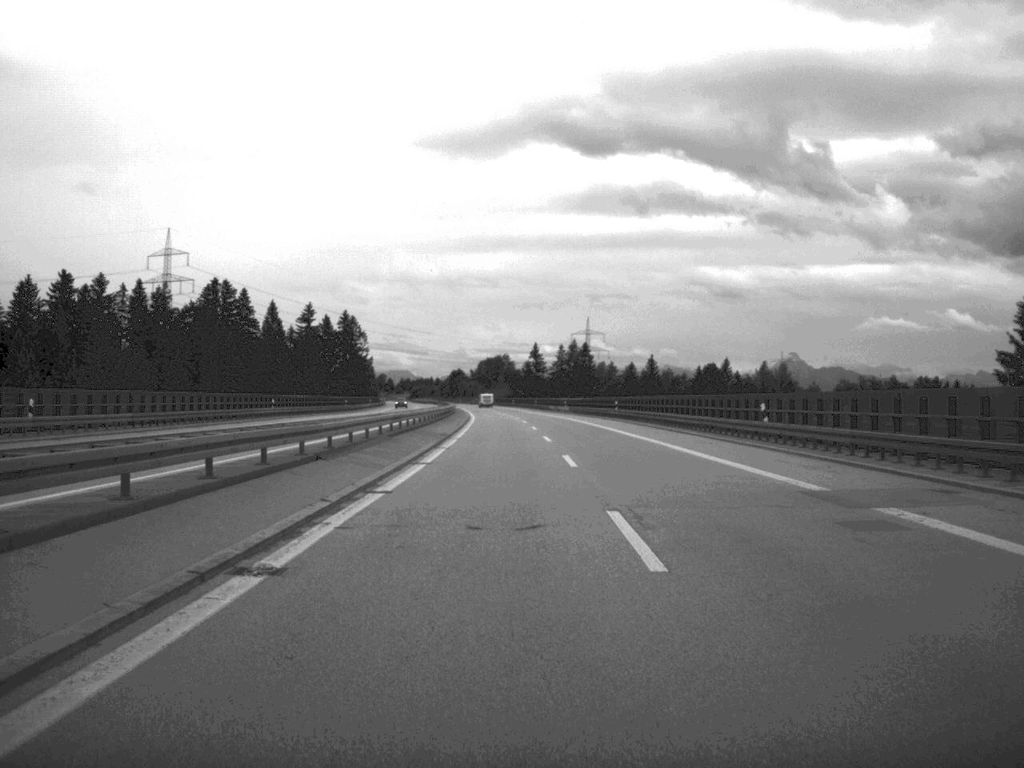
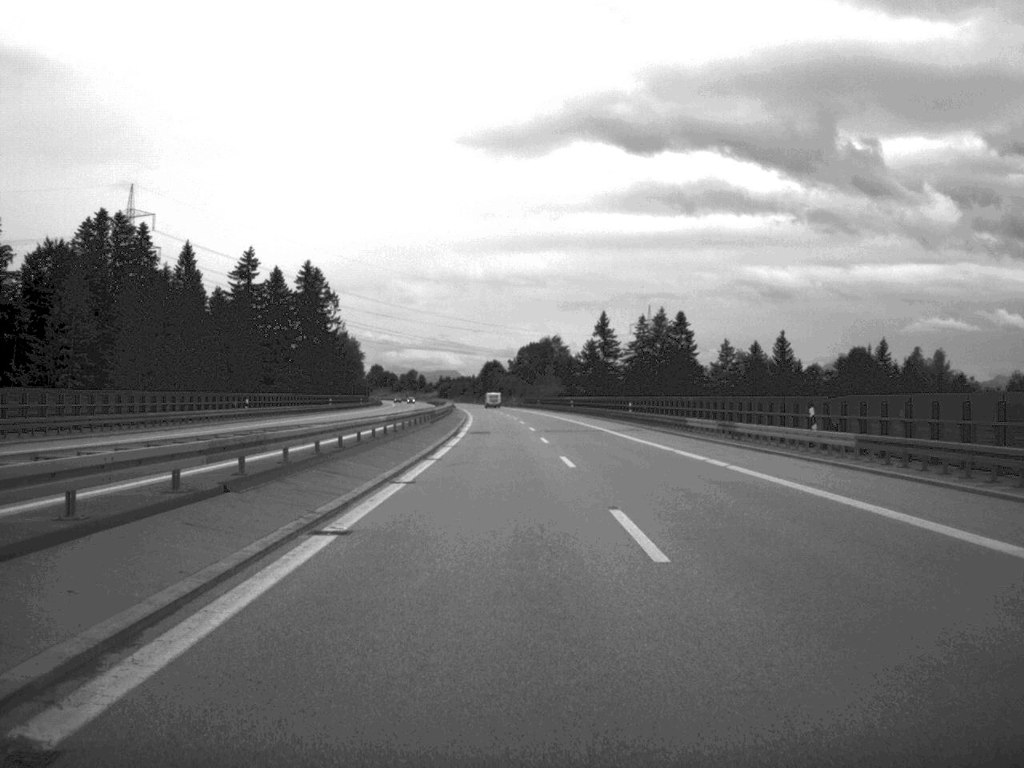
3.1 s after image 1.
(-2.1, +104.8) m; -2°
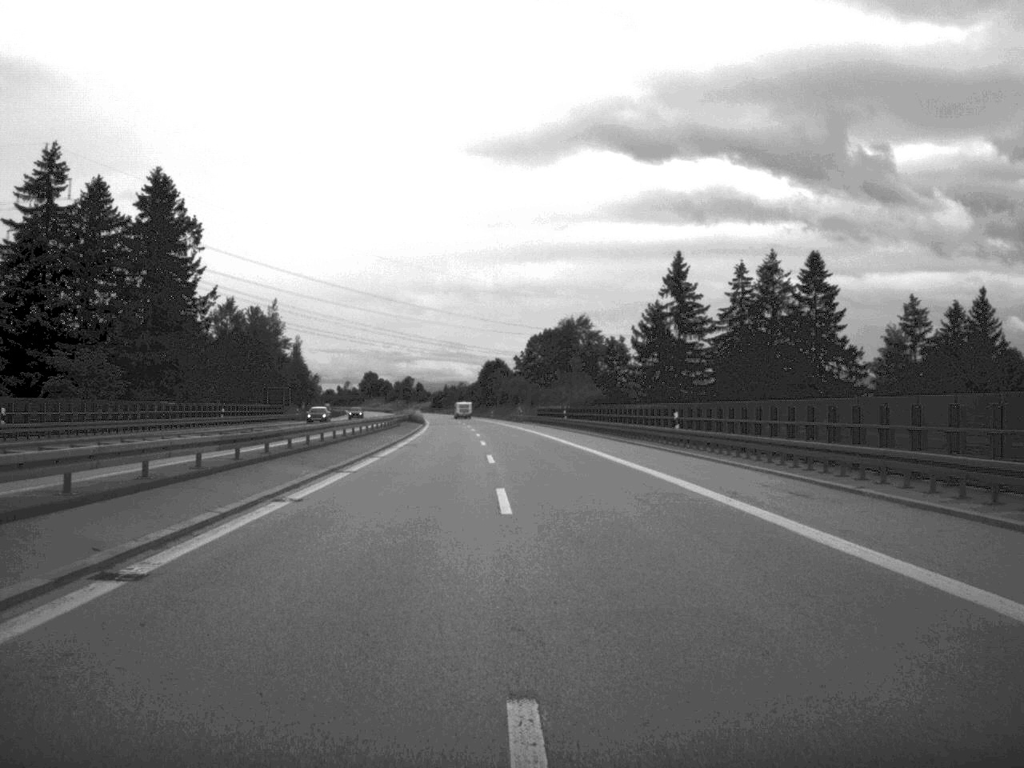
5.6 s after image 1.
(-0.3, +82.7) m; -1°
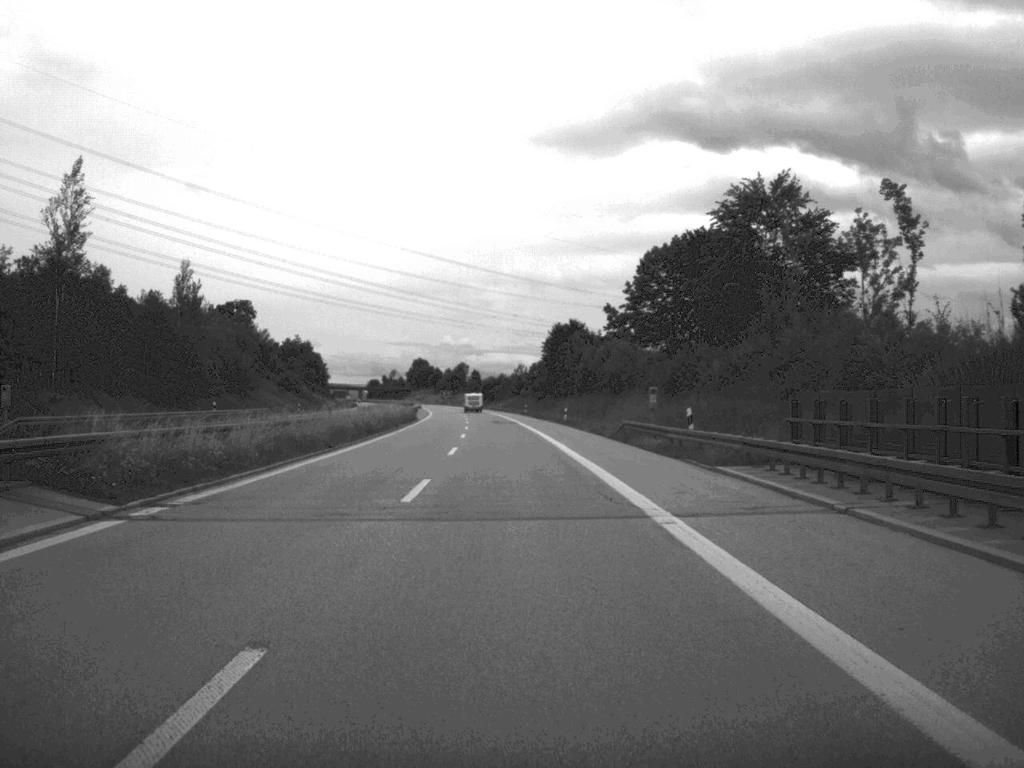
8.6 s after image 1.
(-3.0, +104.4) m; -3°
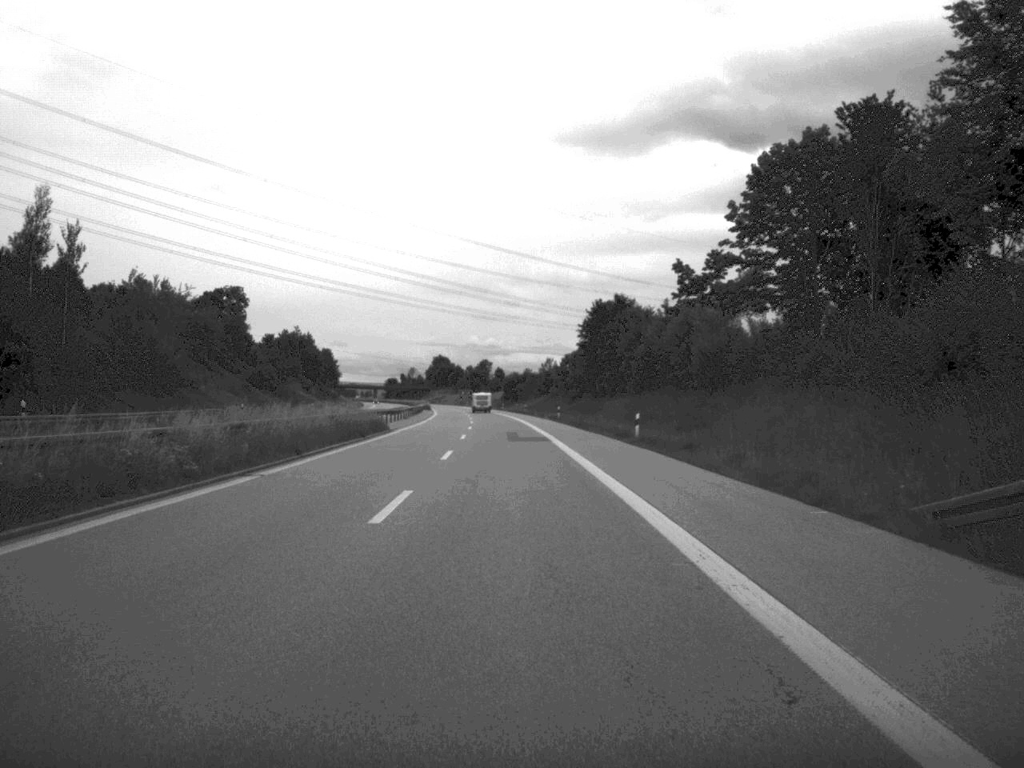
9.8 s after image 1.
(-0.5, +39.0) m; -1°
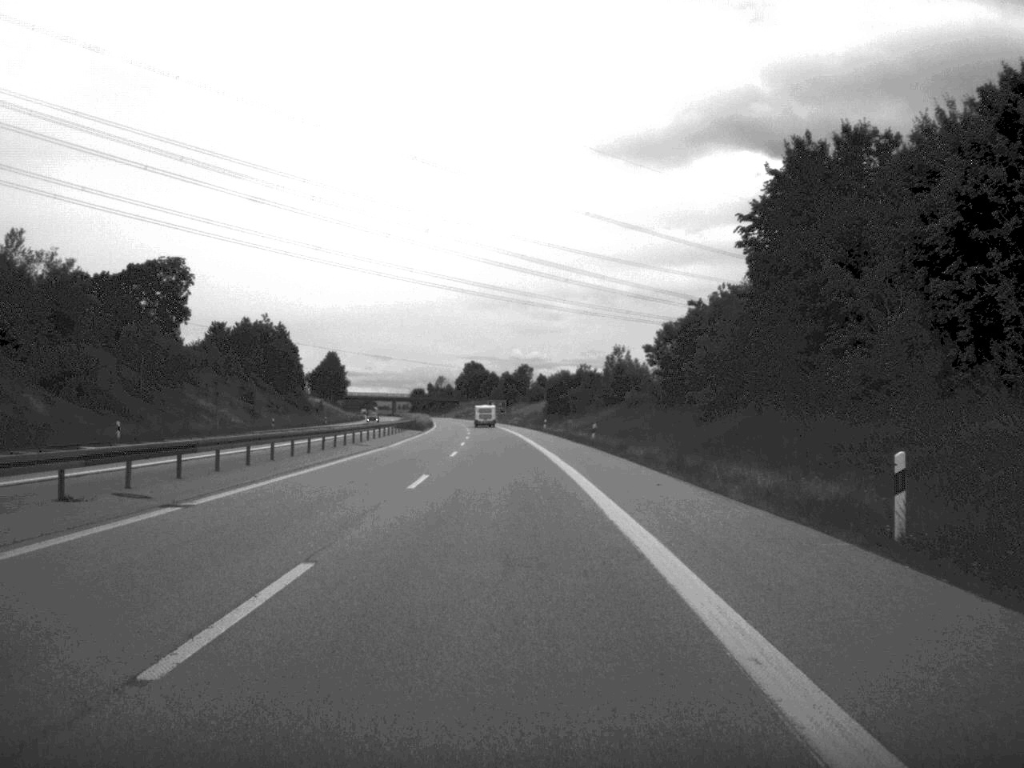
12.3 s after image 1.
(-1.3, +81.5) m; -2°
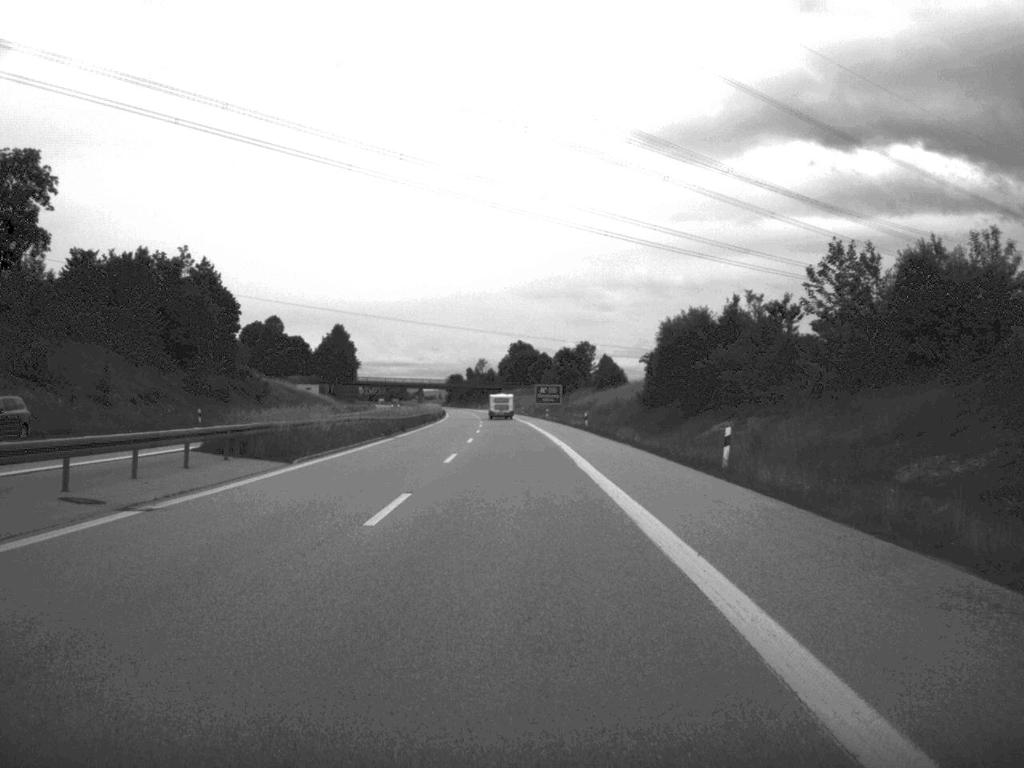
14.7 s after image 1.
(-1.8, +83.6) m; -2°
